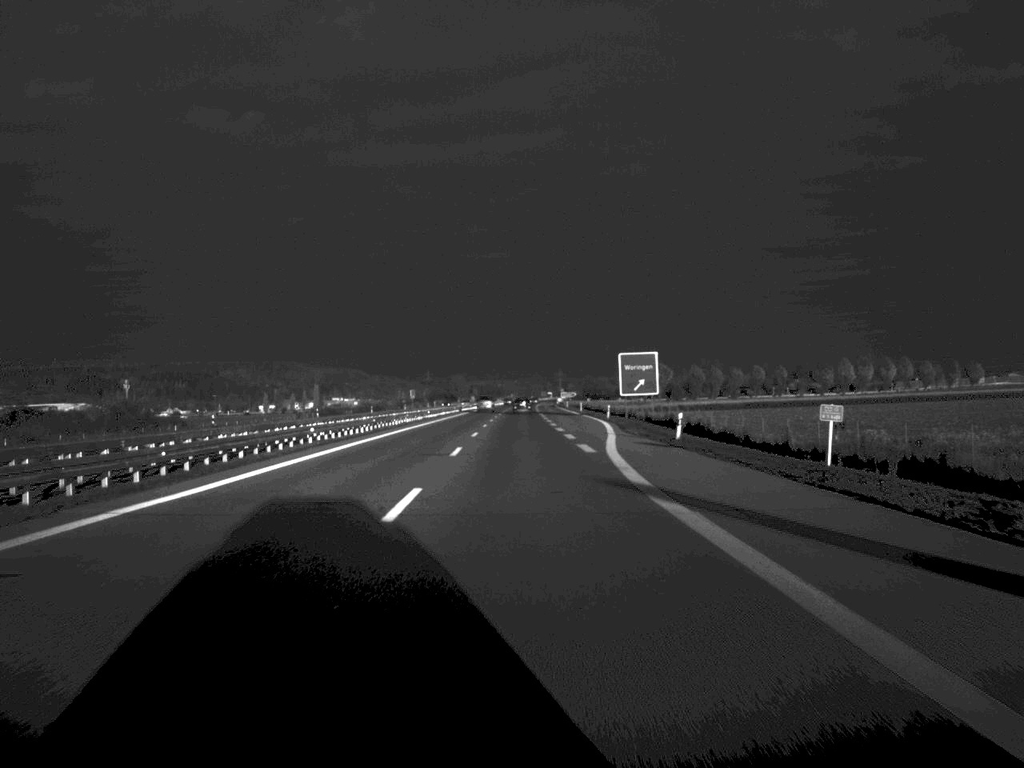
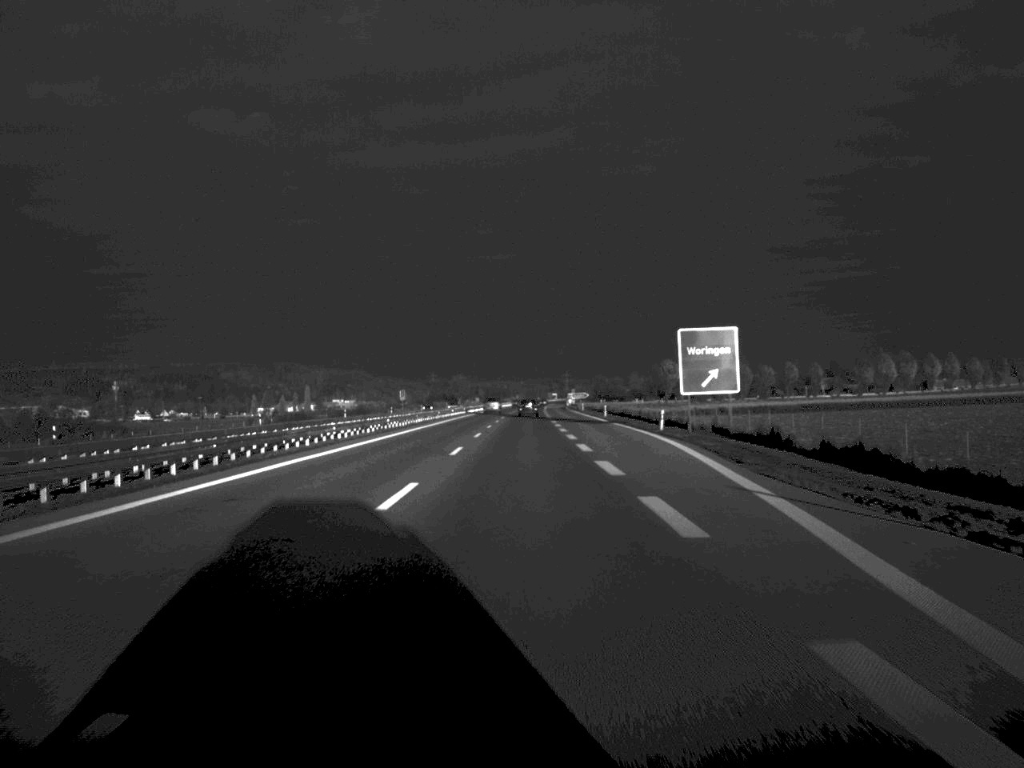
(-0.1, +33.2) m; 0°
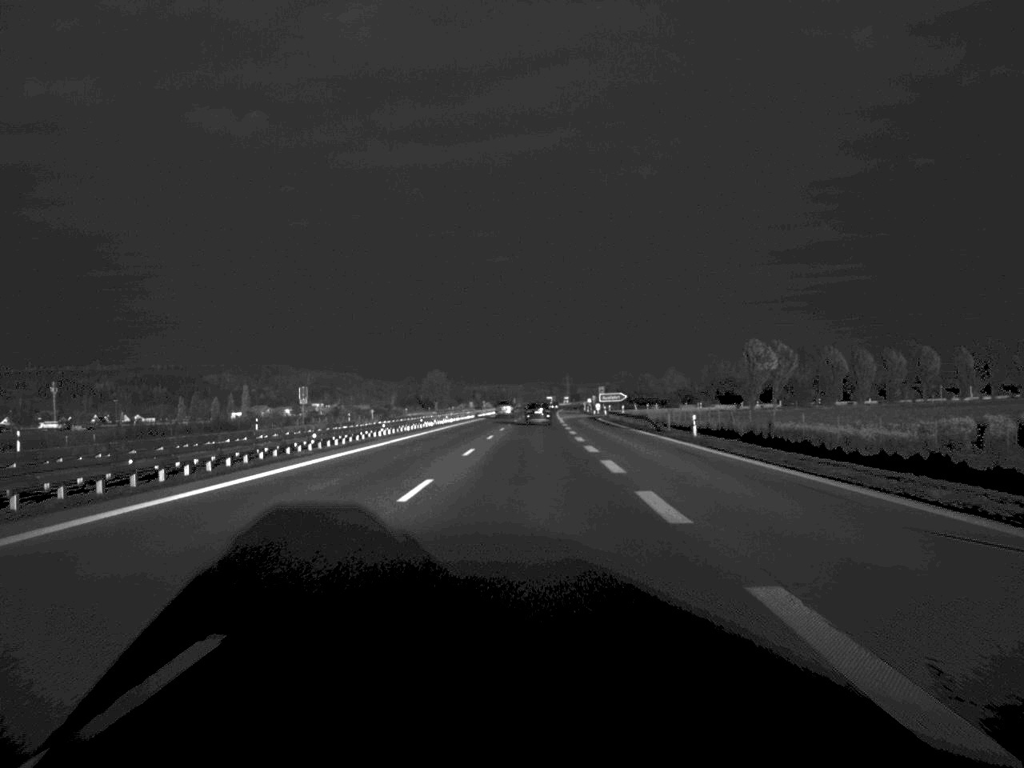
(0.0, +105.5) m; 0°
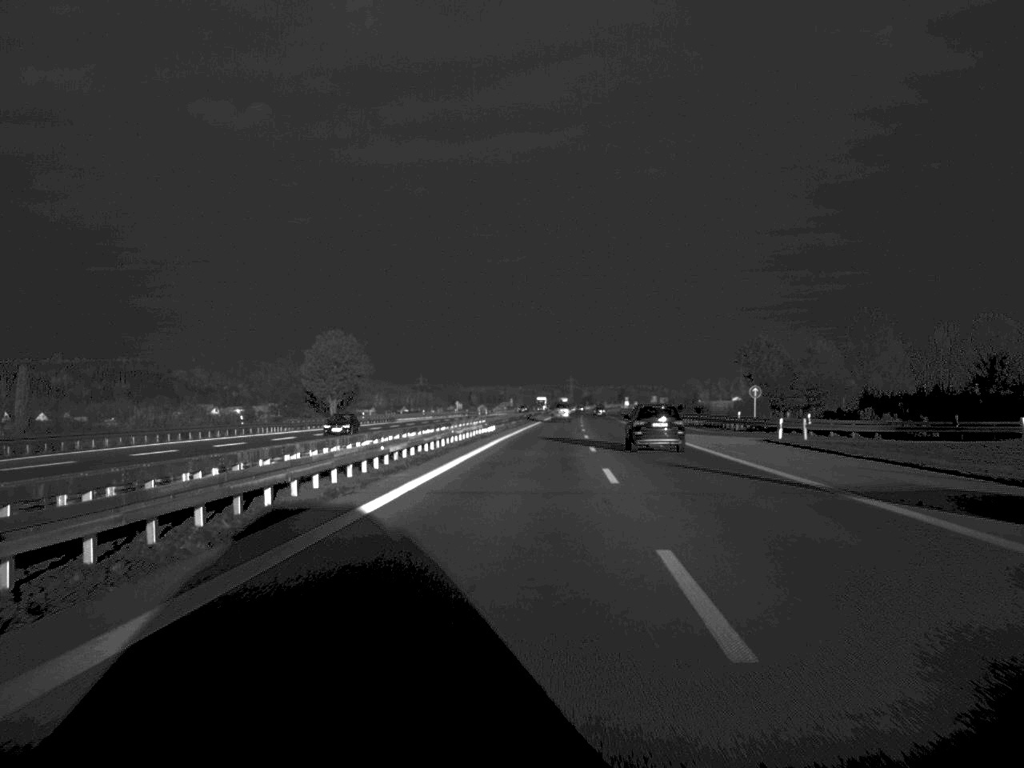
(-1.1, +173.6) m; 0°
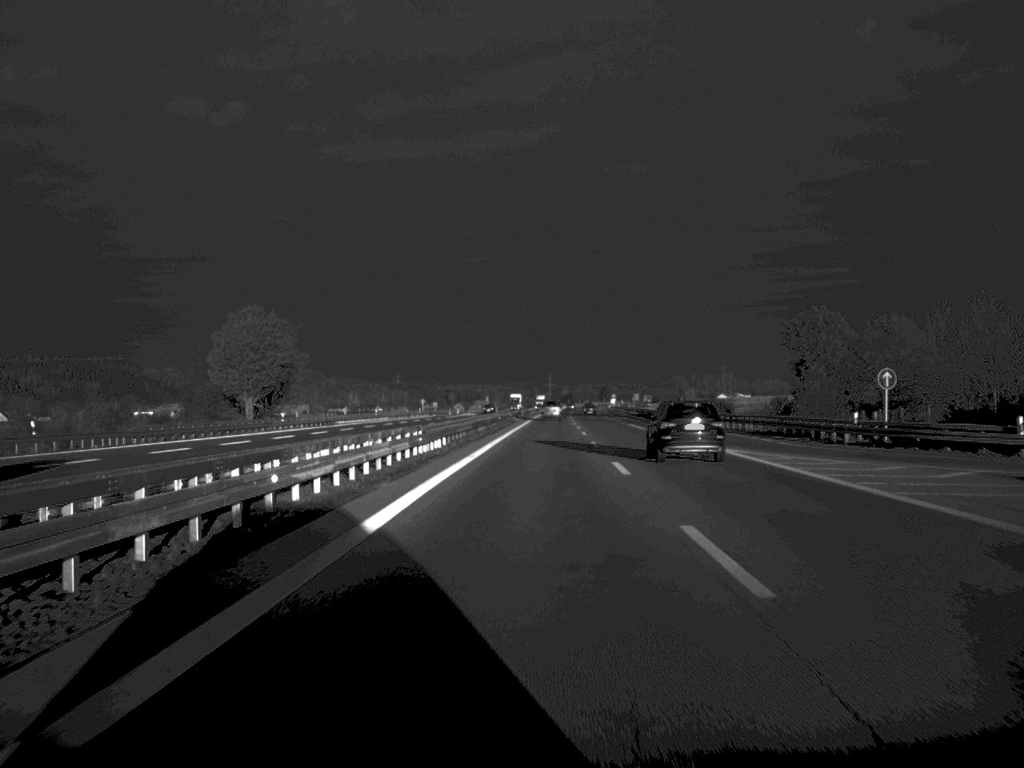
(+0.3, +33.7) m; +1°
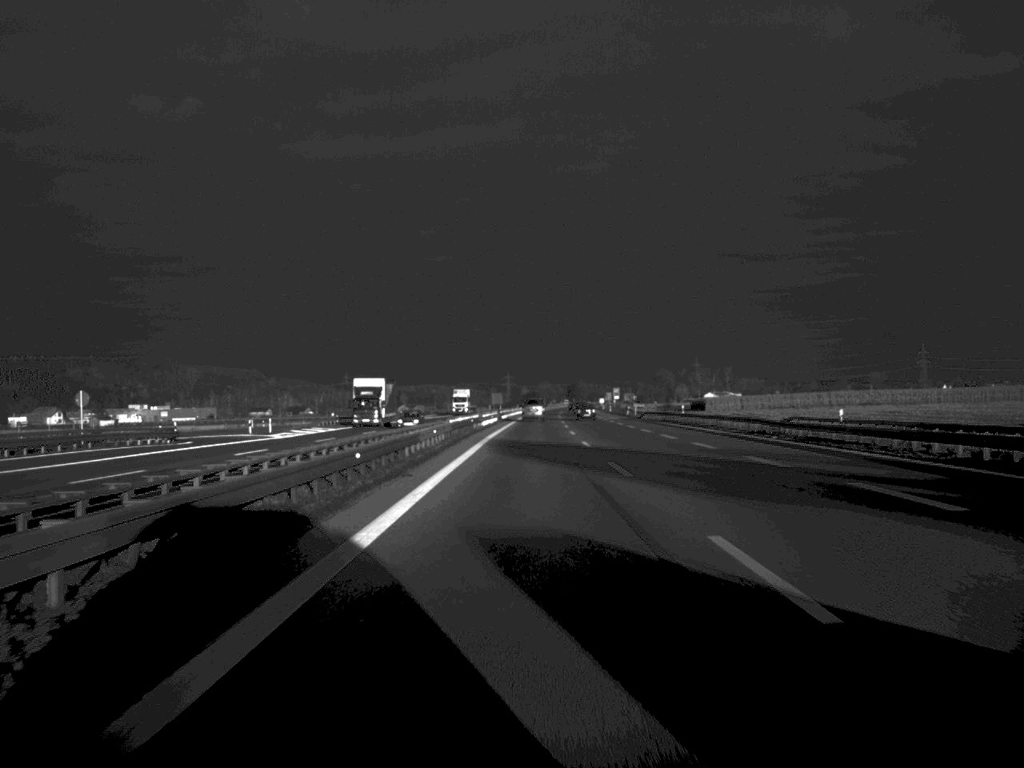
(+2.8, +144.0) m; +2°
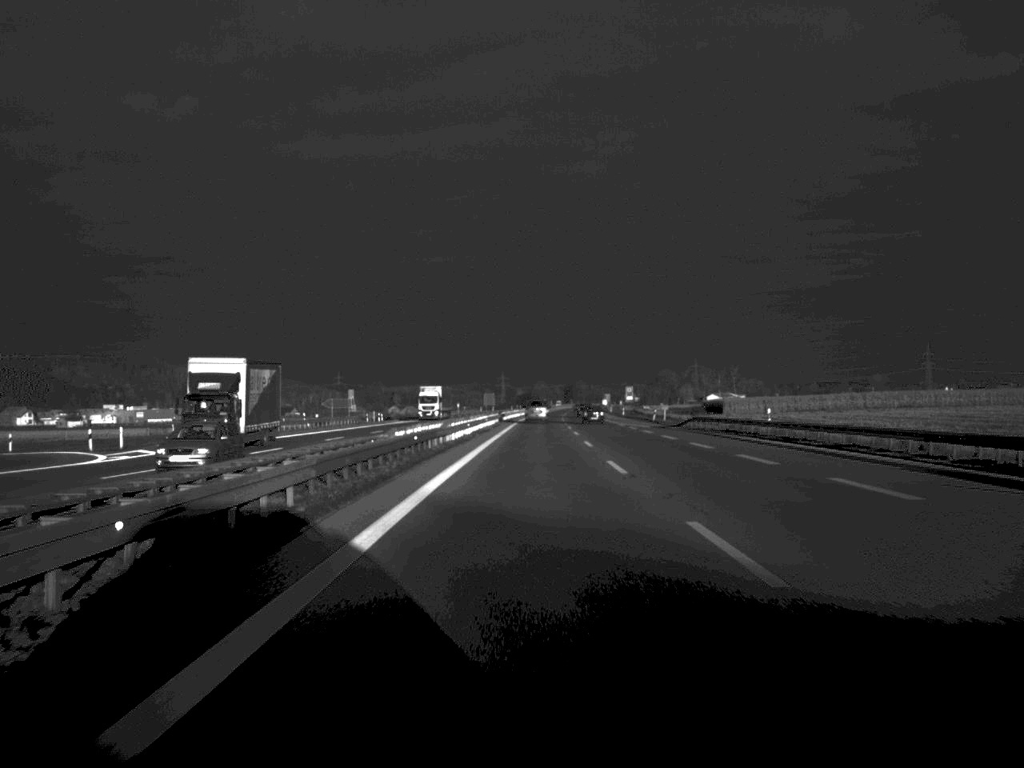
(0.0, +34.2) m; 0°
